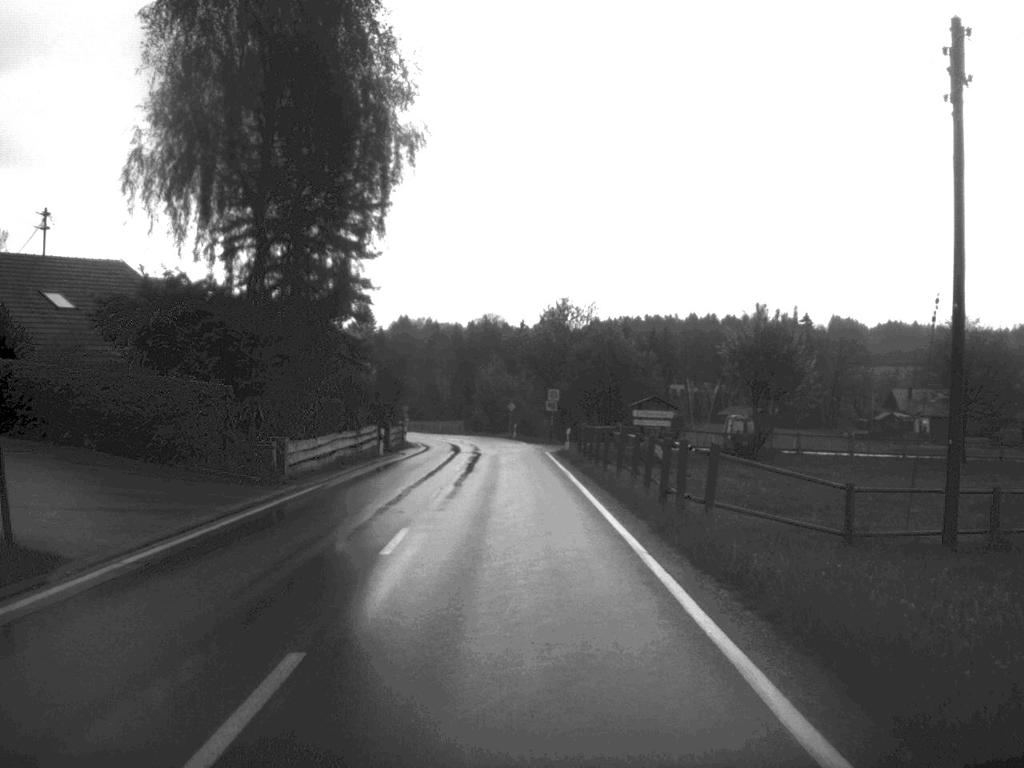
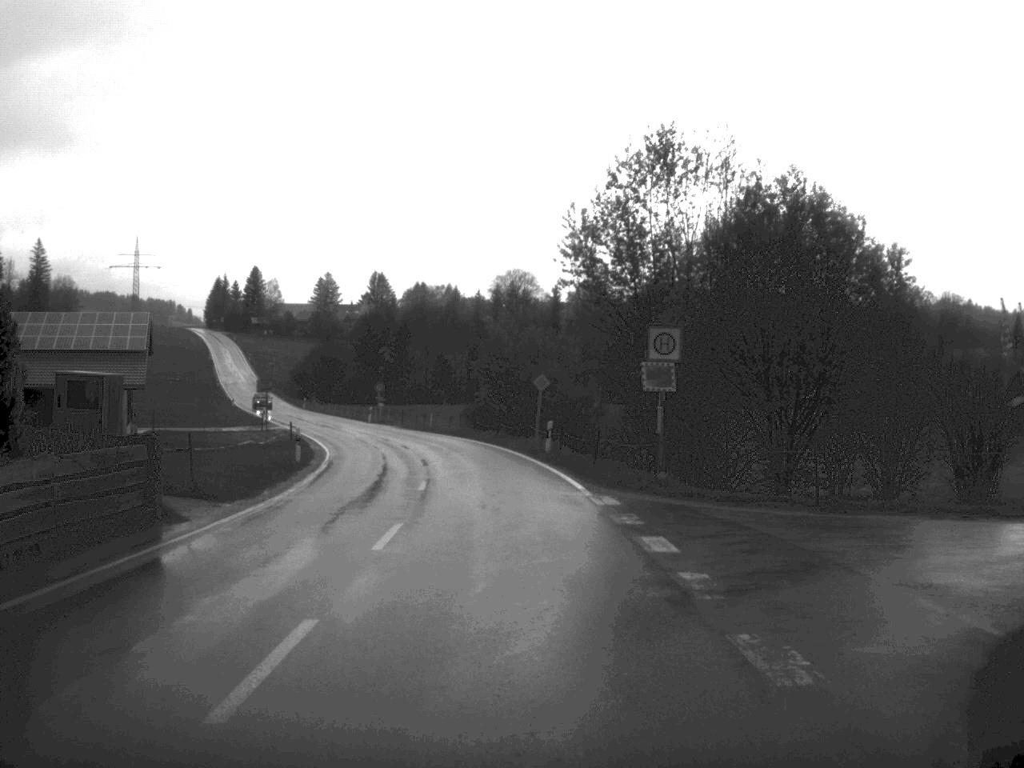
(-0.5, +43.8) m; -2°
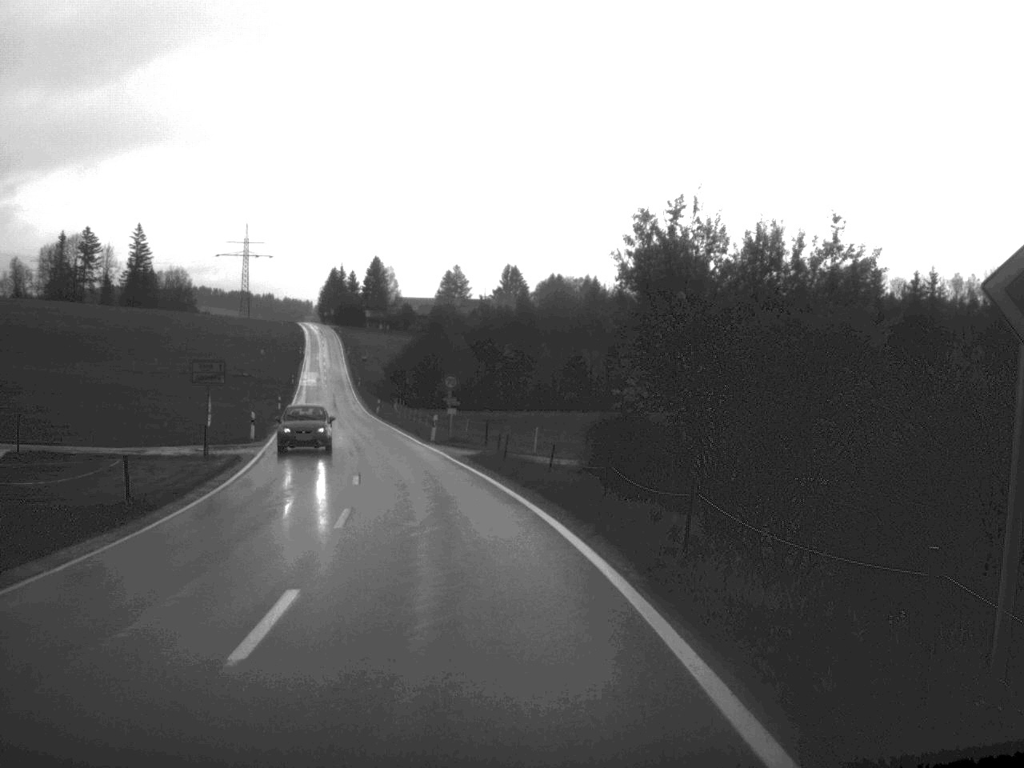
(-1.2, +33.7) m; -7°
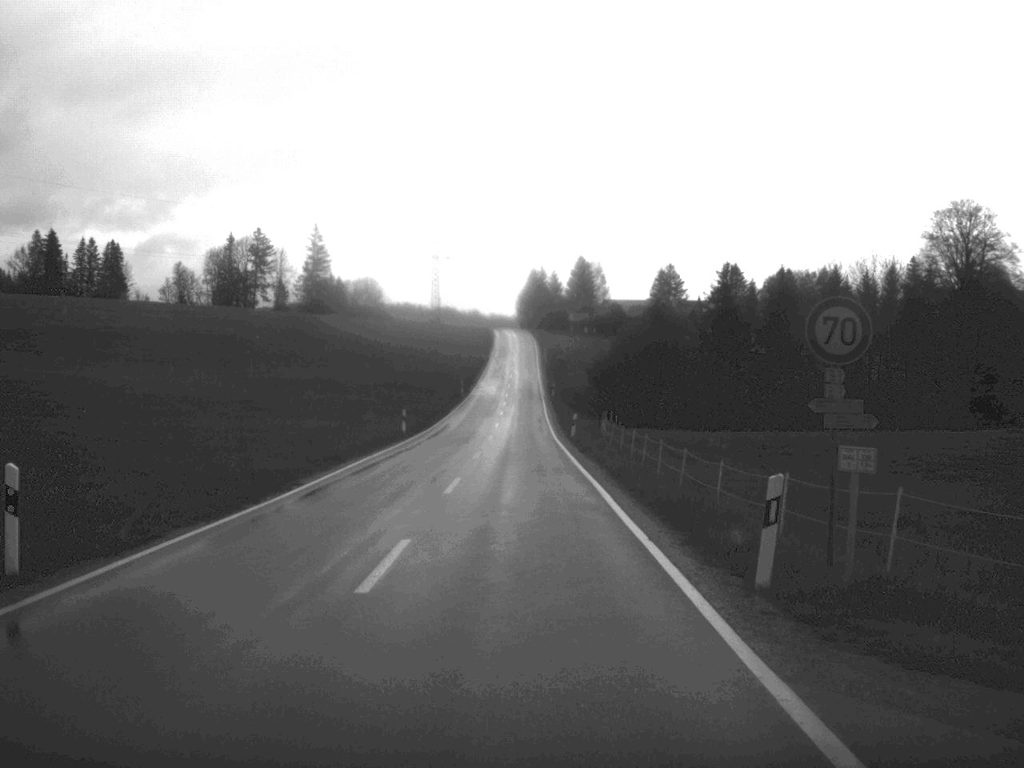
(-3.5, +36.5) m; -9°
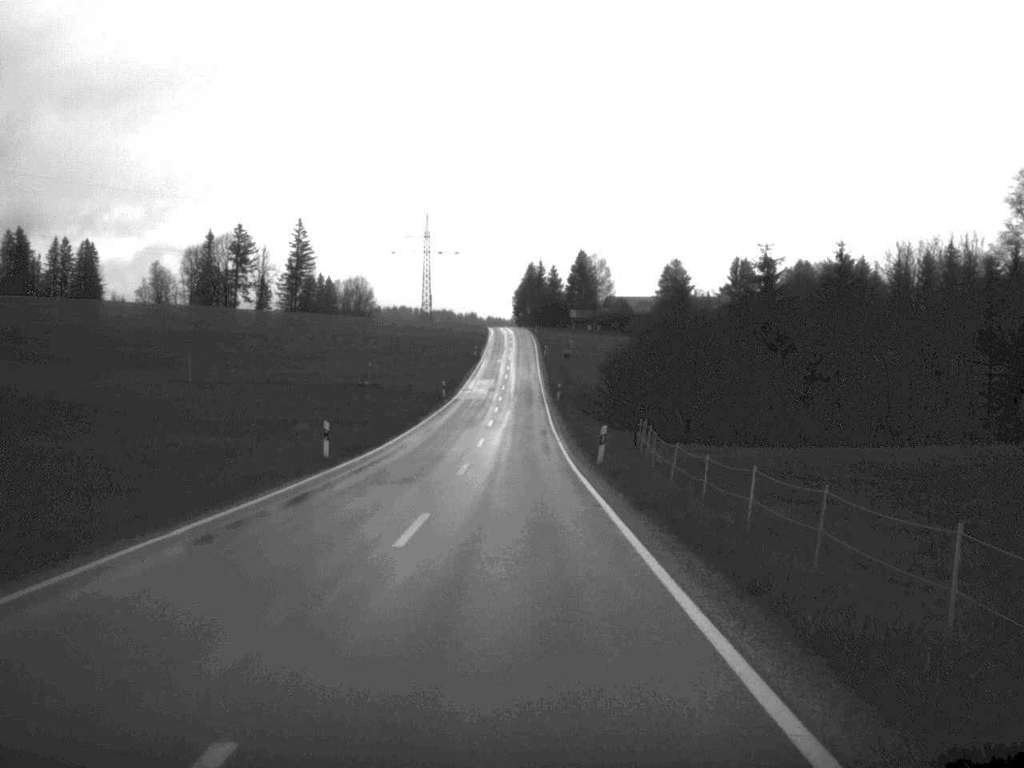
(0.0, +19.6) m; 0°
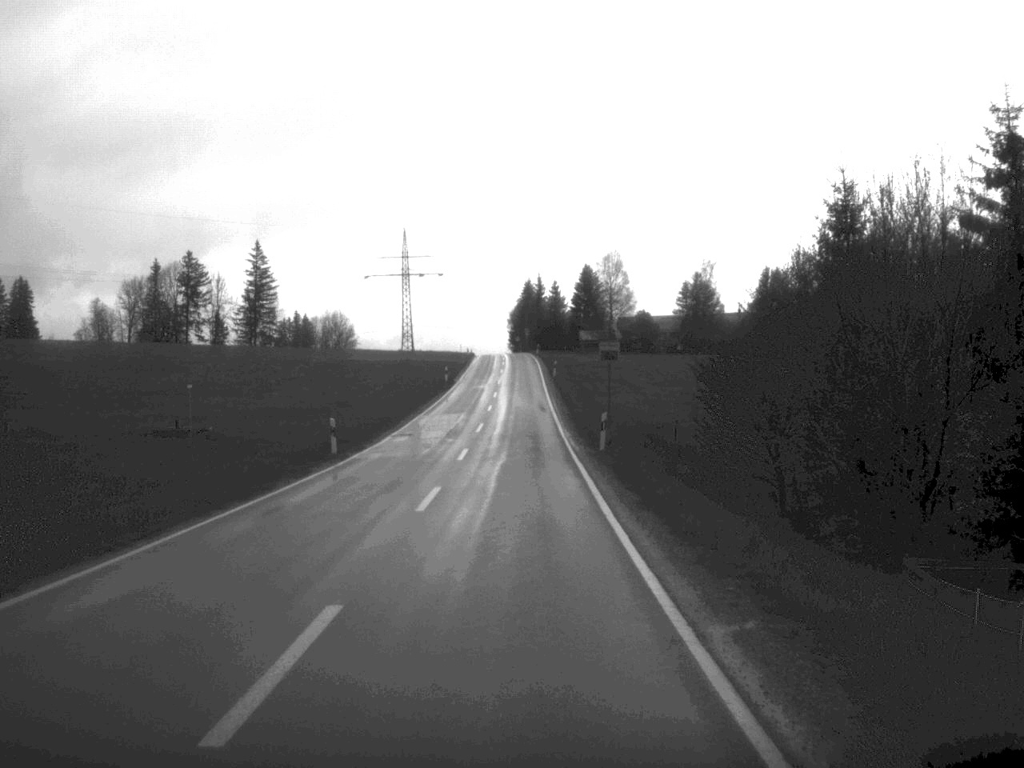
(-0.1, +44.5) m; 0°
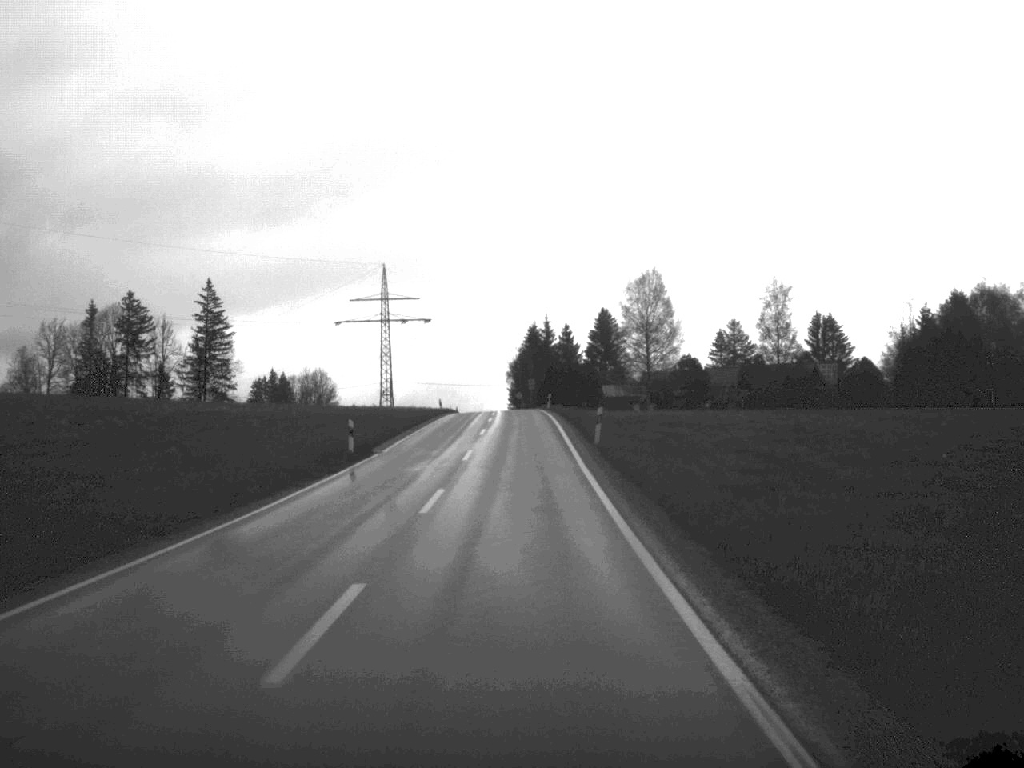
(-0.2, +45.0) m; 0°
